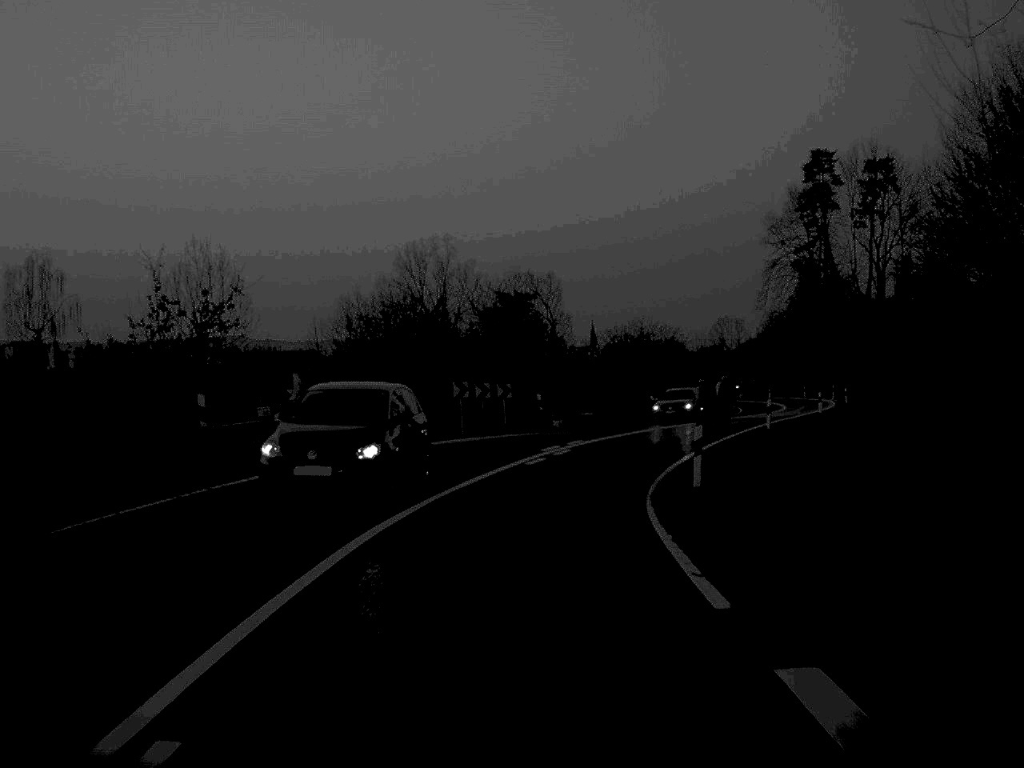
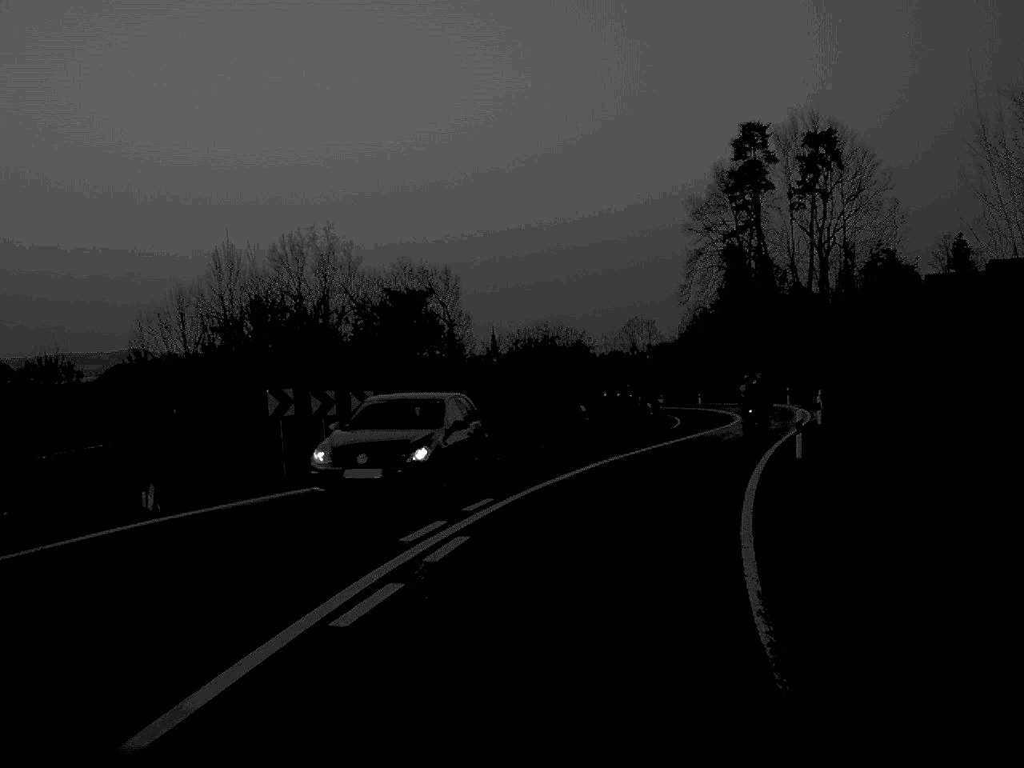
(+0.5, +16.4) m; +5°
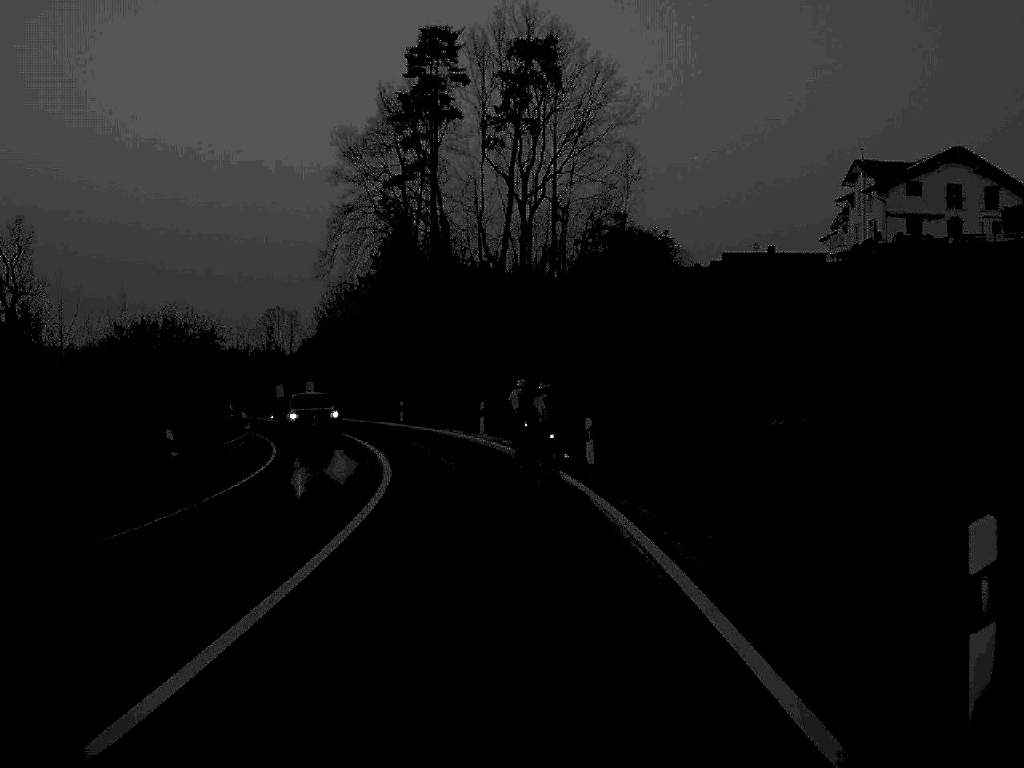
(+5.7, +35.7) m; +15°
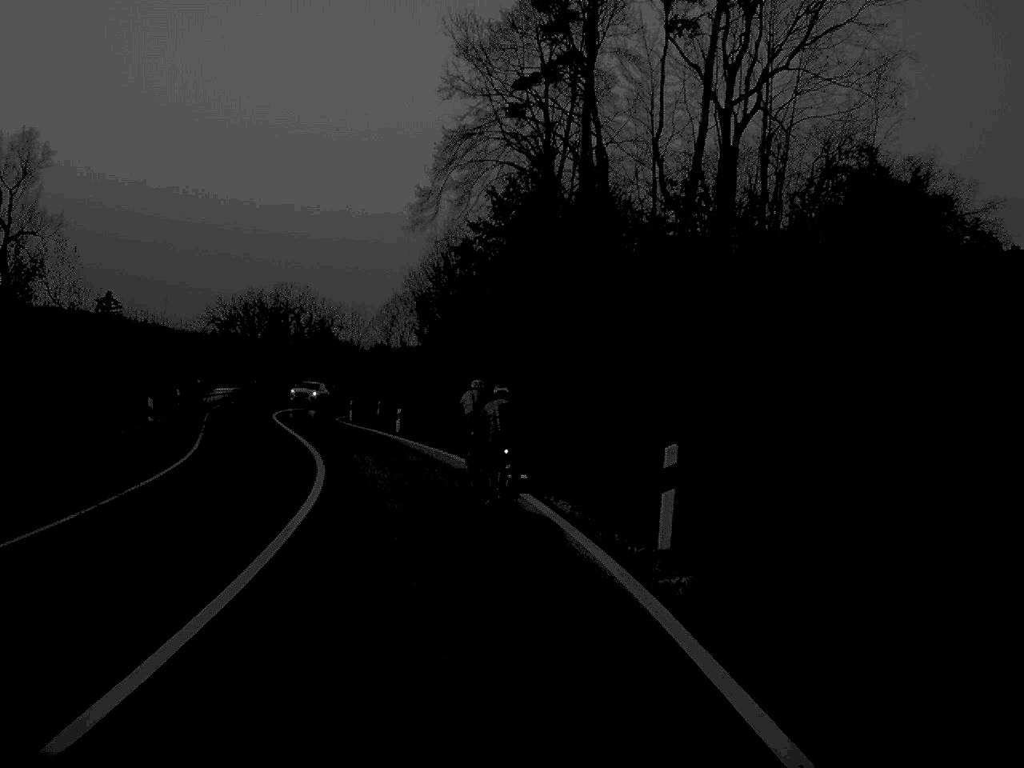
(-1.1, +29.7) m; -7°
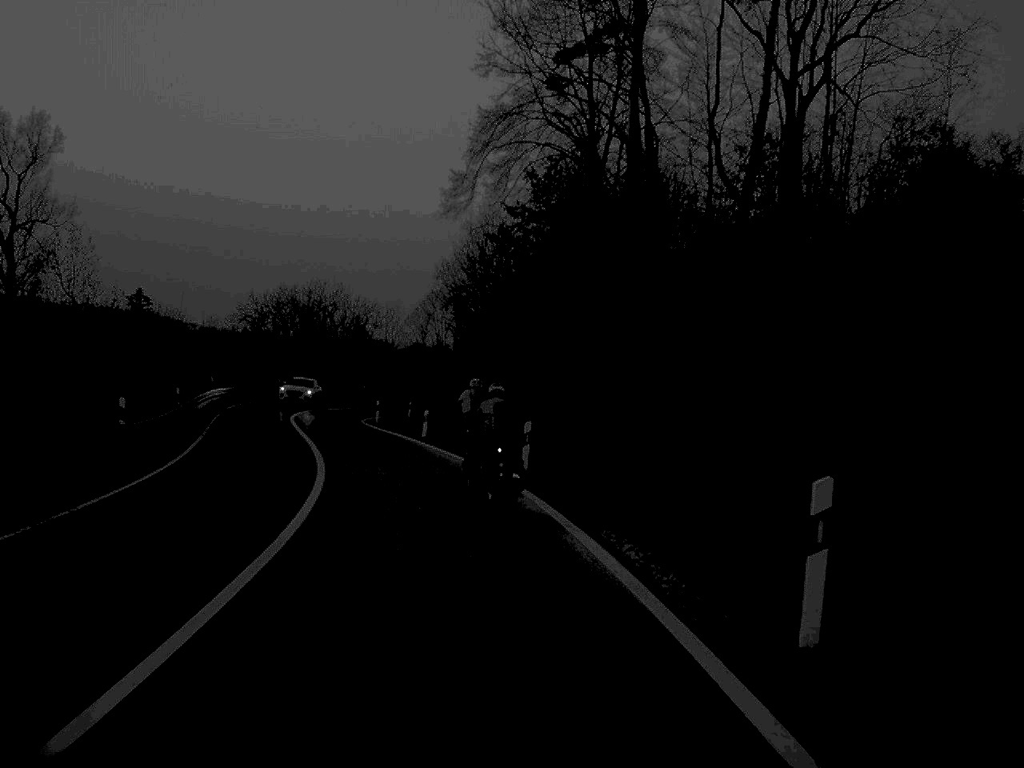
(-0.1, +5.0) m; -2°
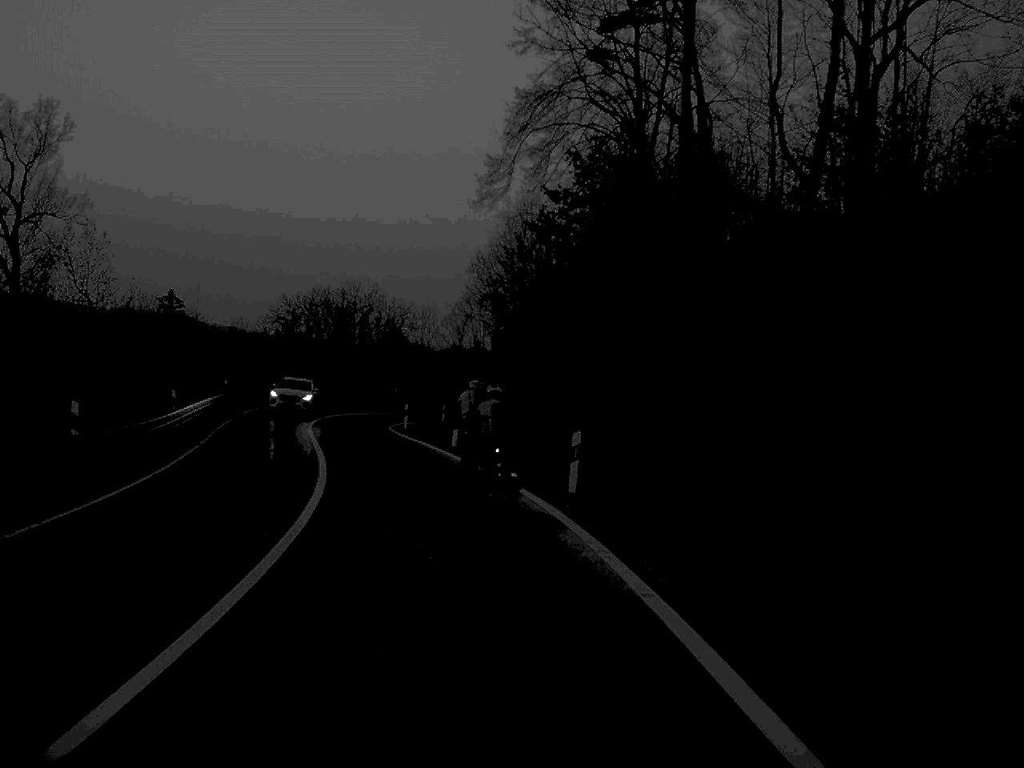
(-0.1, +4.9) m; -2°
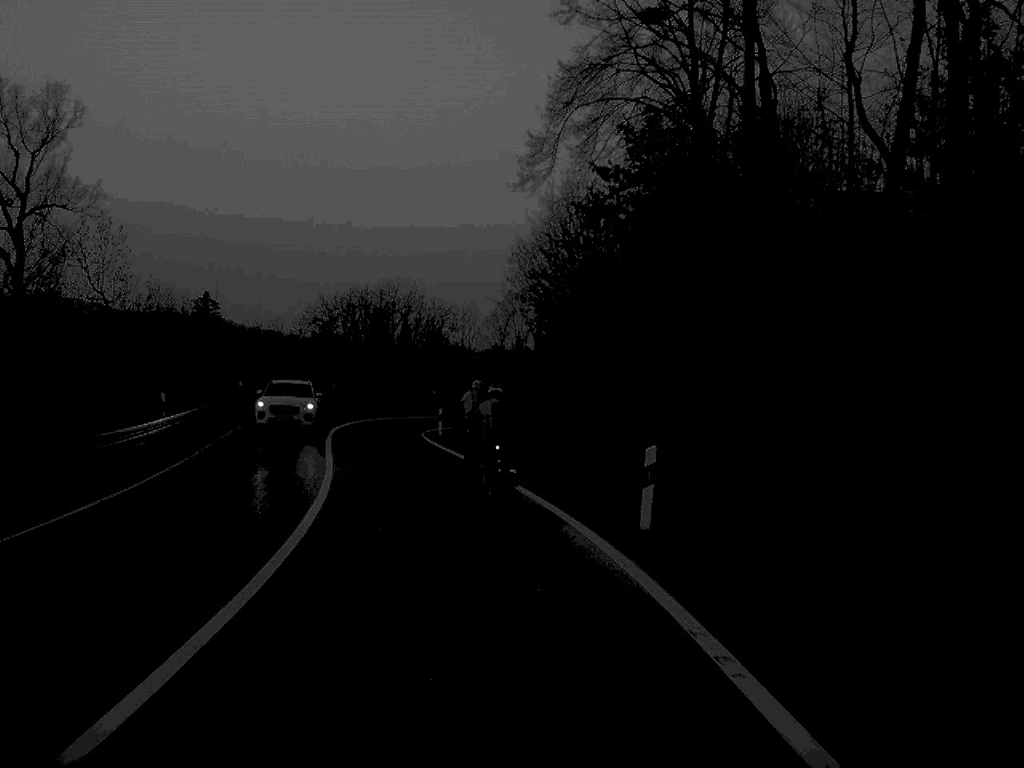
(-0.1, +5.1) m; -2°
